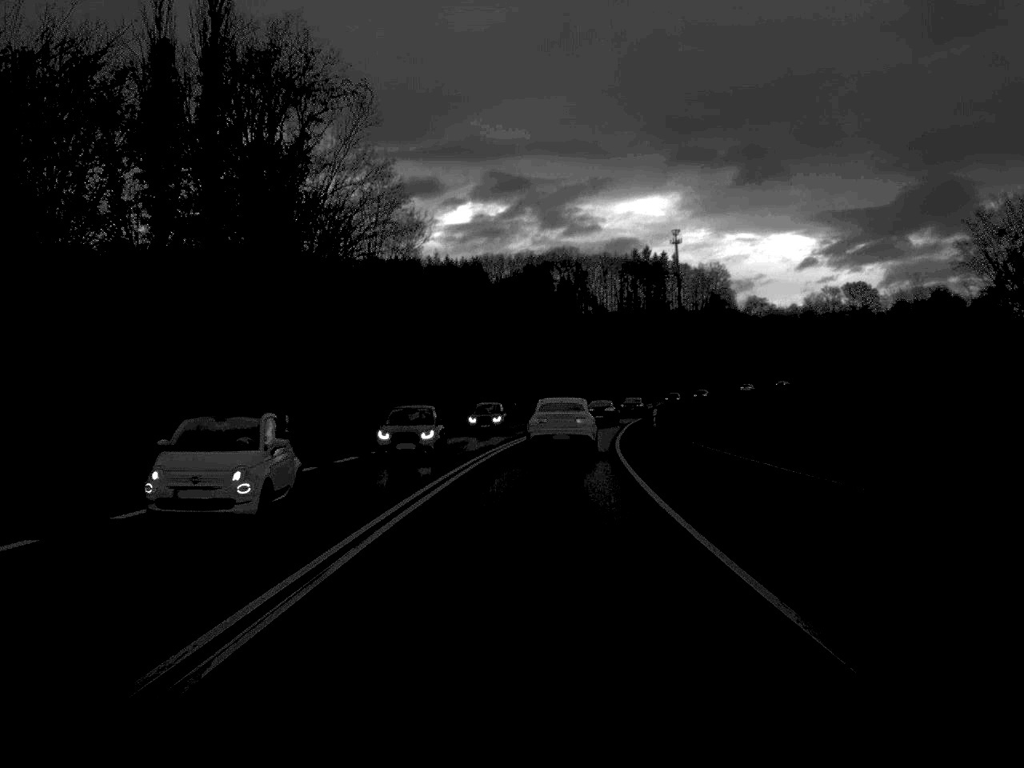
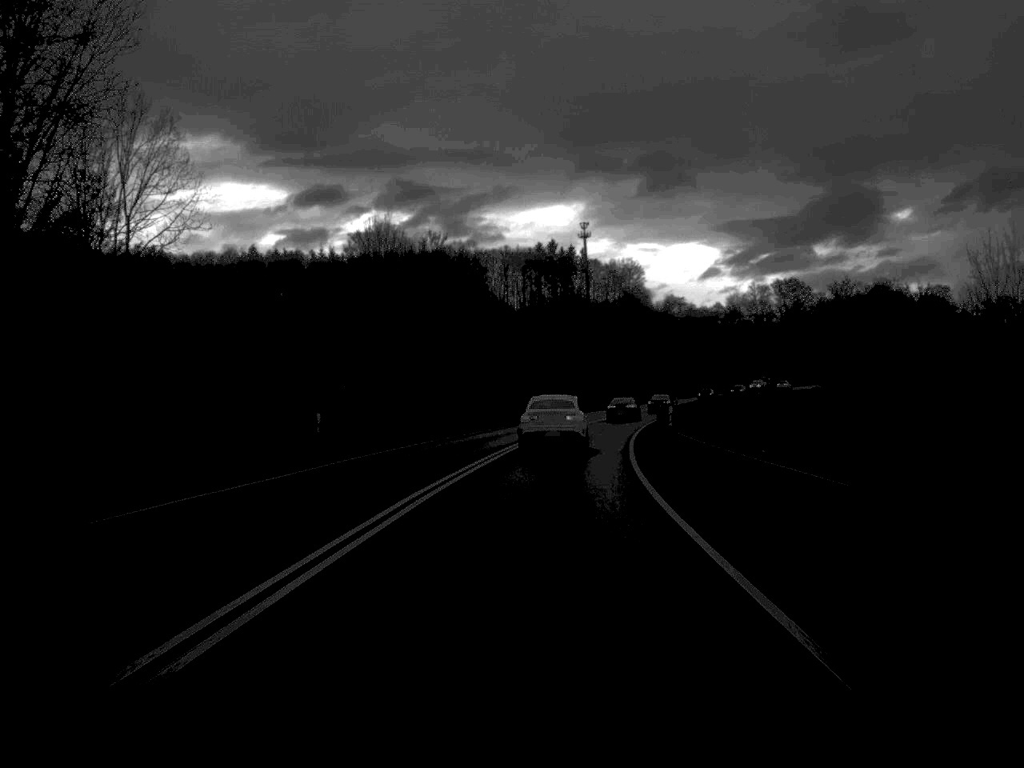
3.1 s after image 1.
(+2.1, +54.0) m; +5°
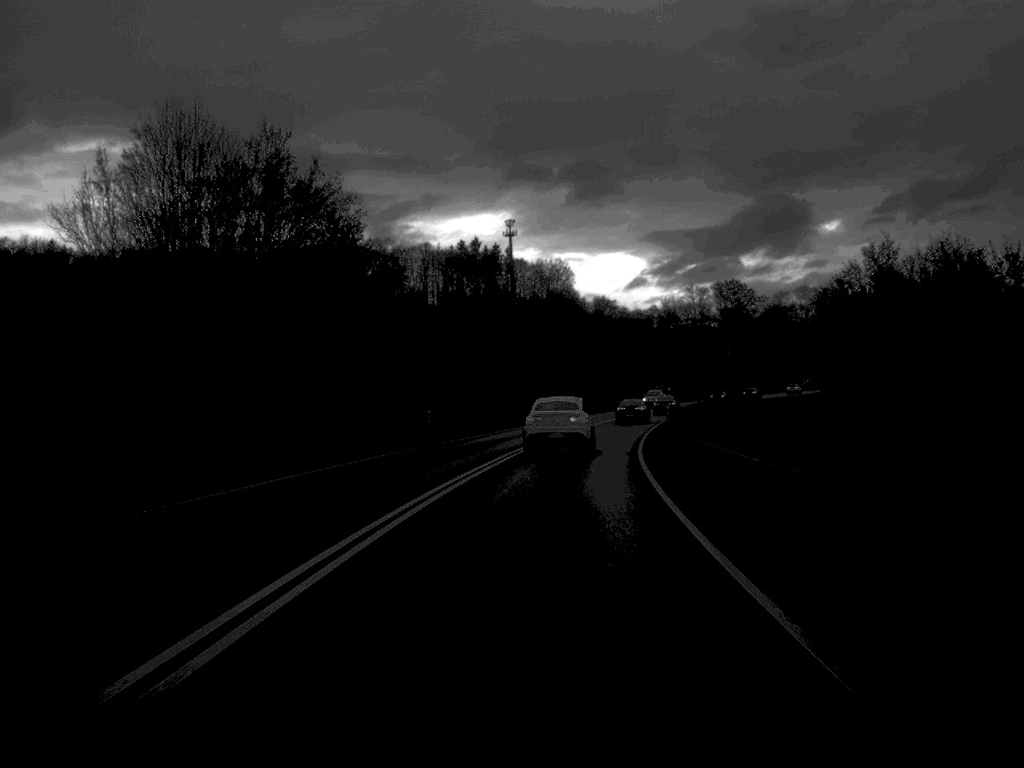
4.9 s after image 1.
(+1.0, +32.6) m; +3°
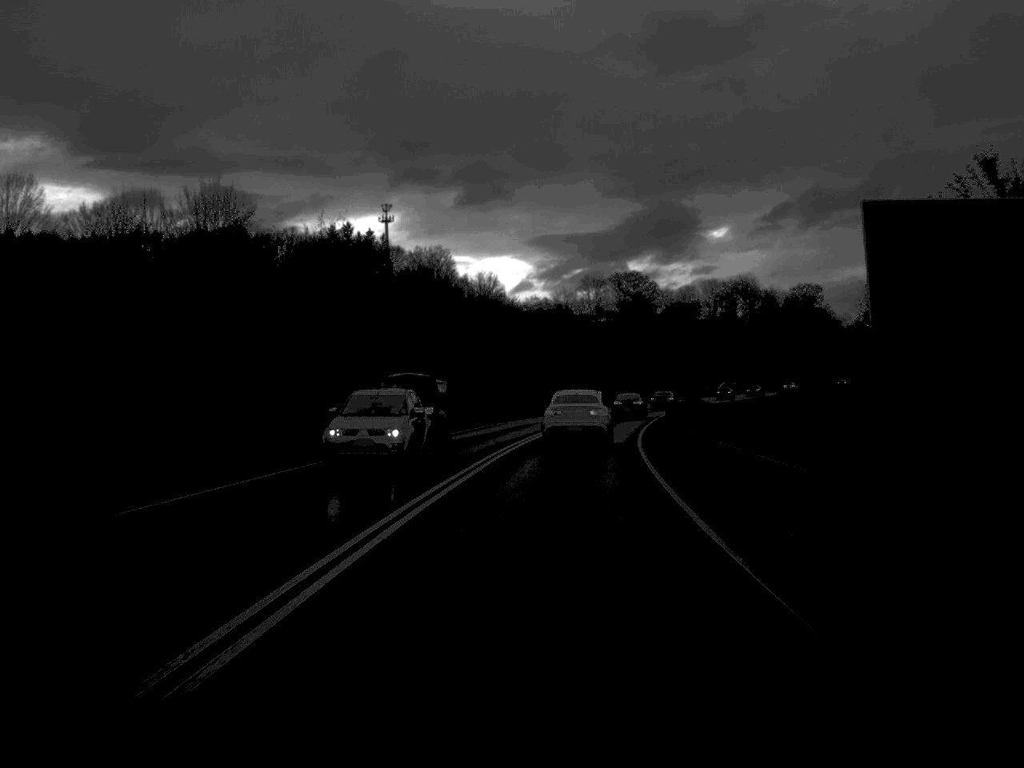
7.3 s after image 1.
(+2.1, +45.0) m; +5°
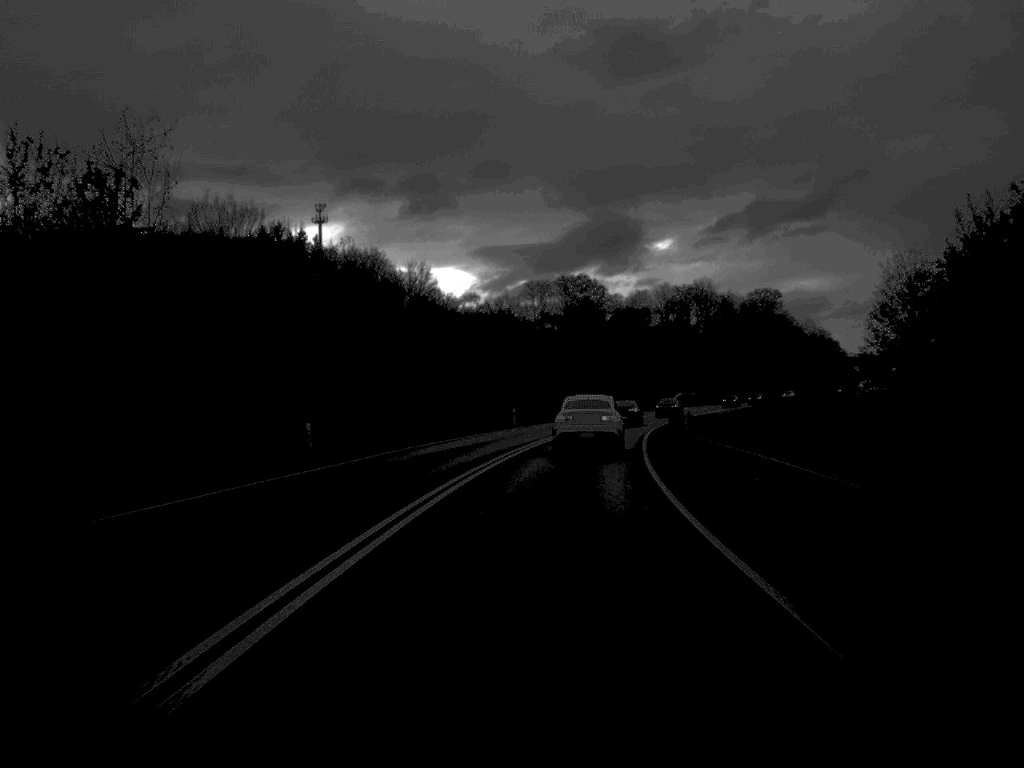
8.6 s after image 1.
(+0.5, +23.2) m; +3°
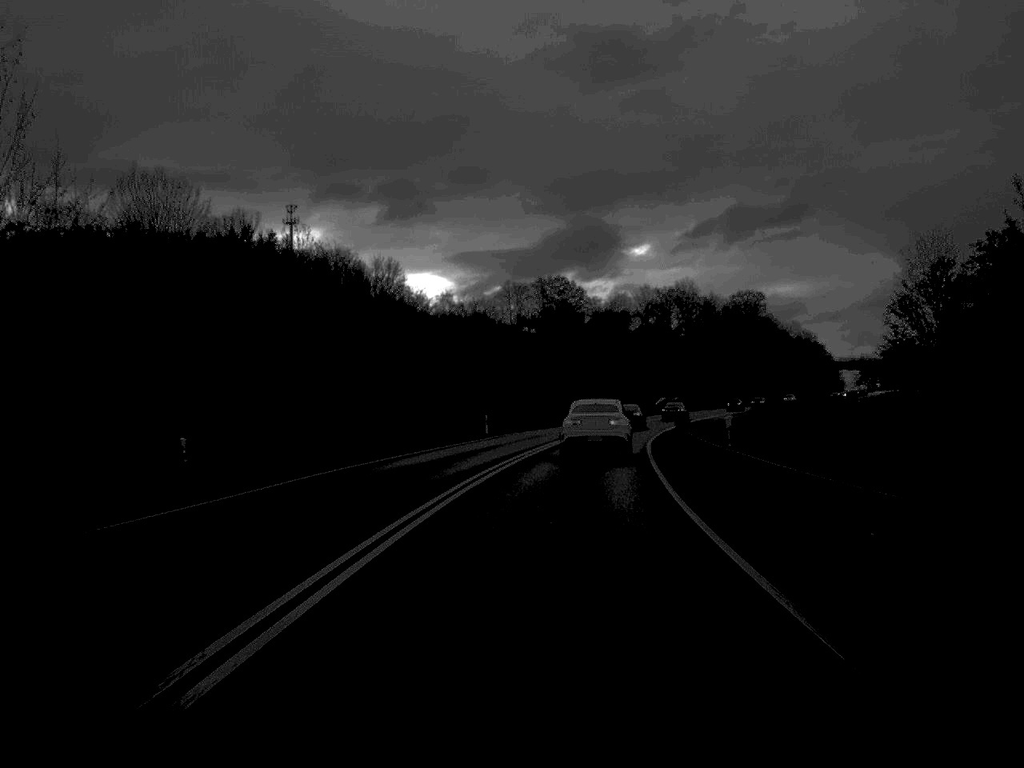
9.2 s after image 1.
(+0.1, +10.5) m; +1°
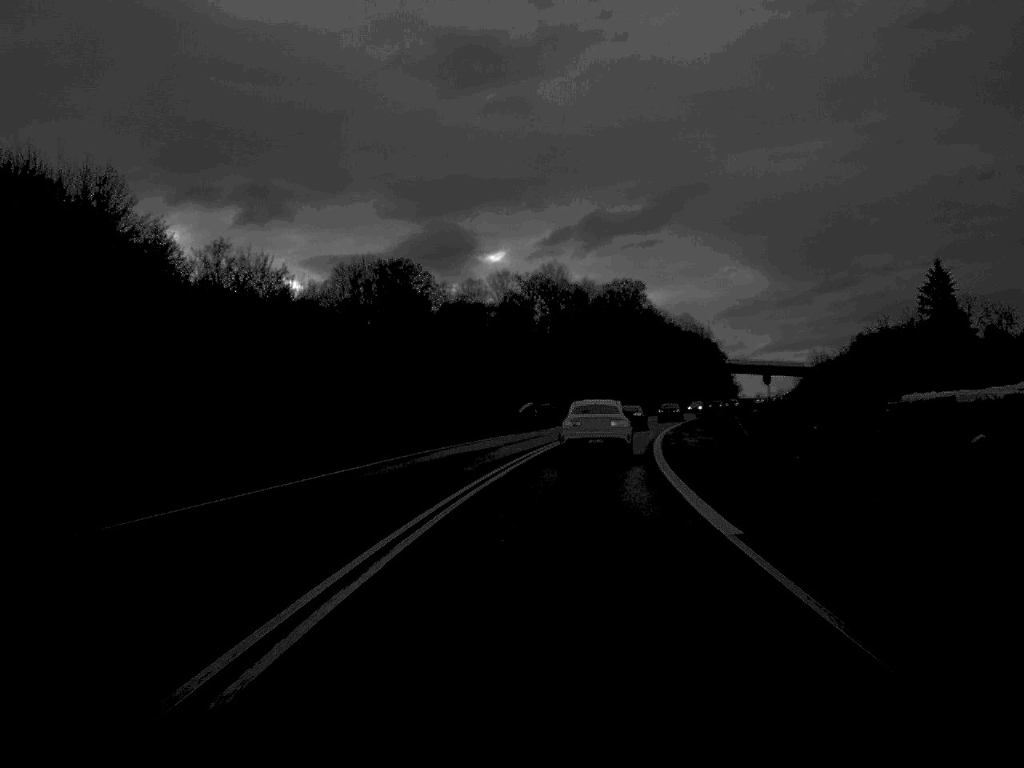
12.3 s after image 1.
(+3.2, +54.5) m; +7°
